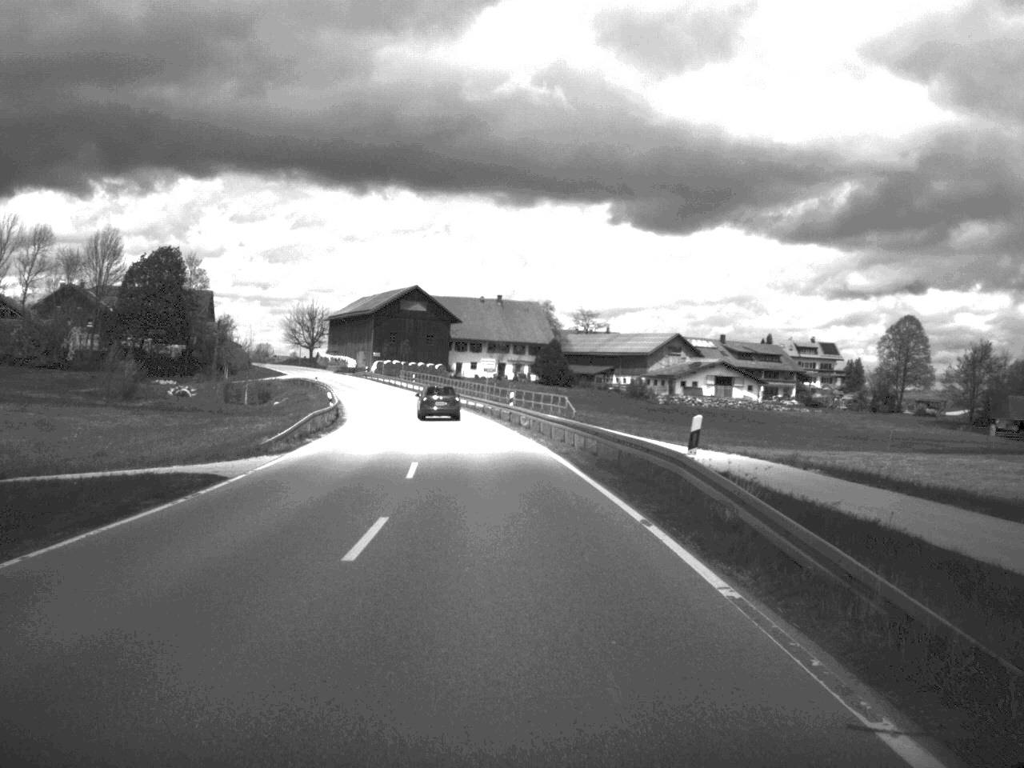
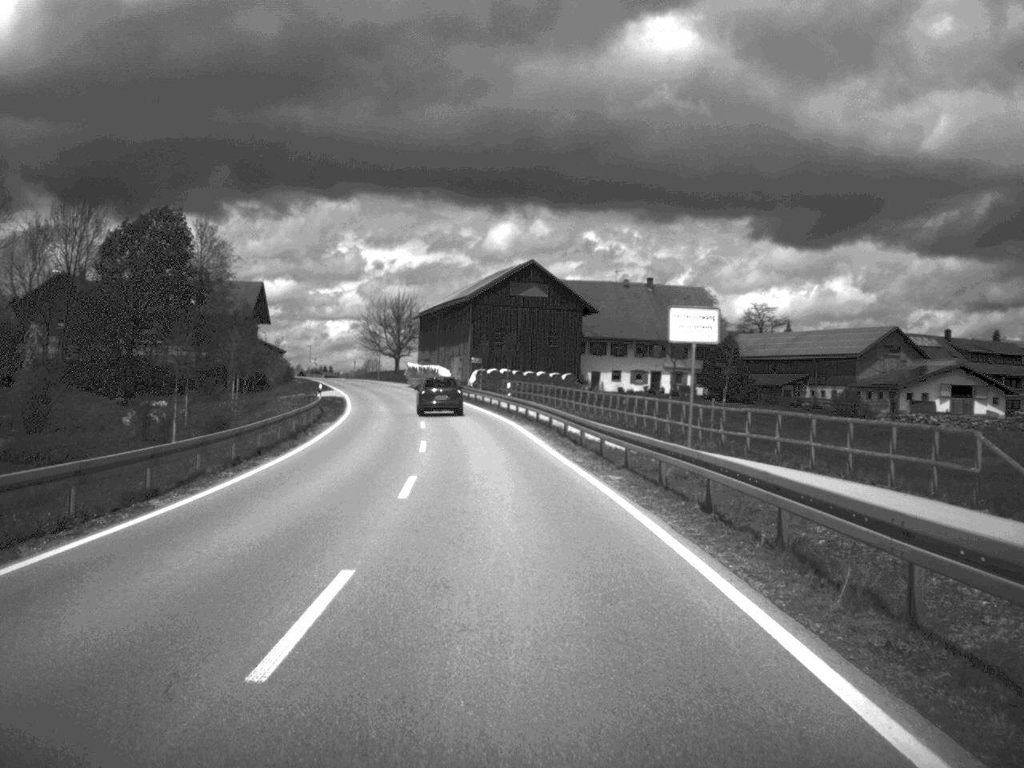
(-2.8, +52.2) m; -6°
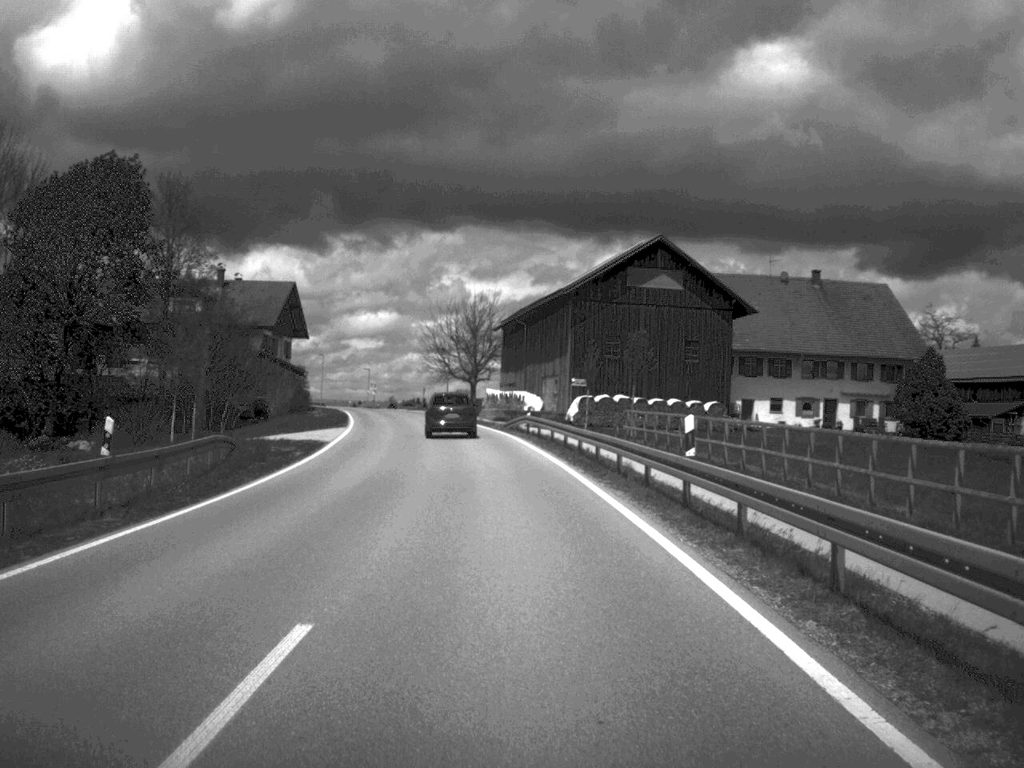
(-1.5, +37.7) m; -5°
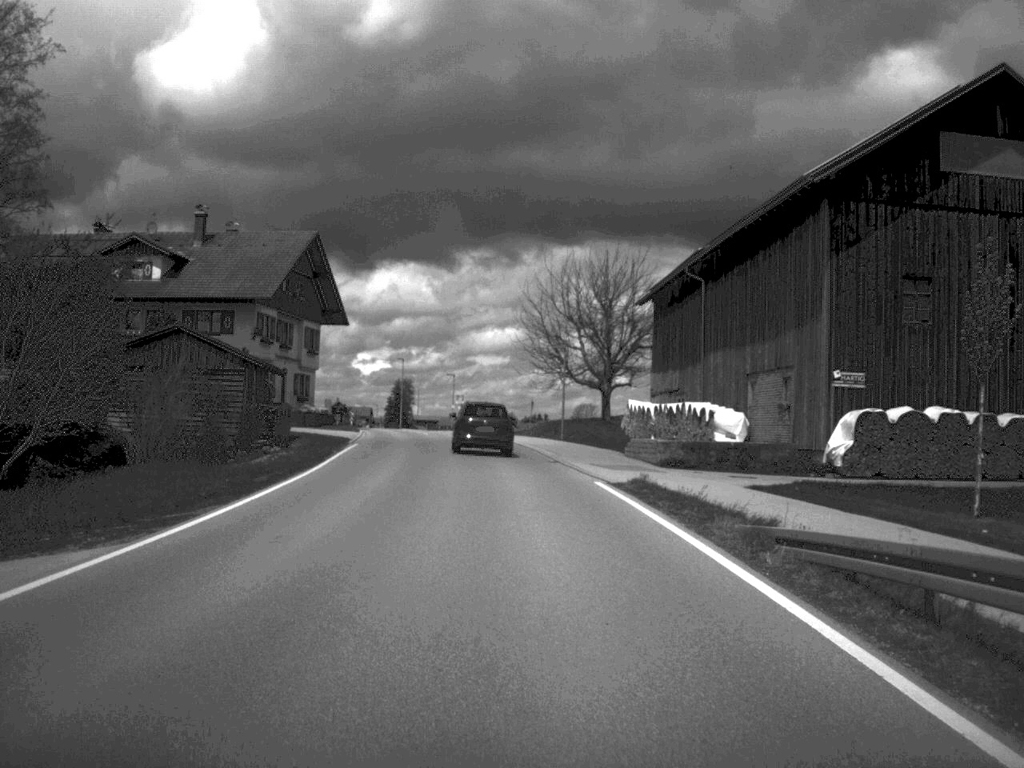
(-2.2, +44.0) m; -6°
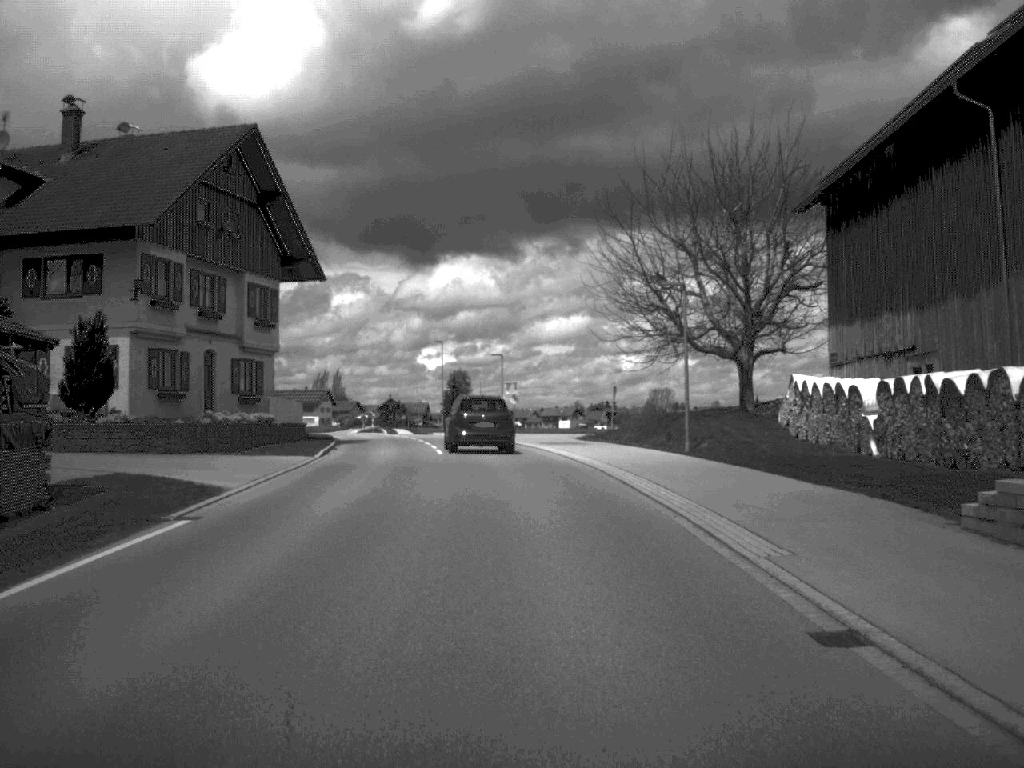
(-0.8, +28.9) m; -3°
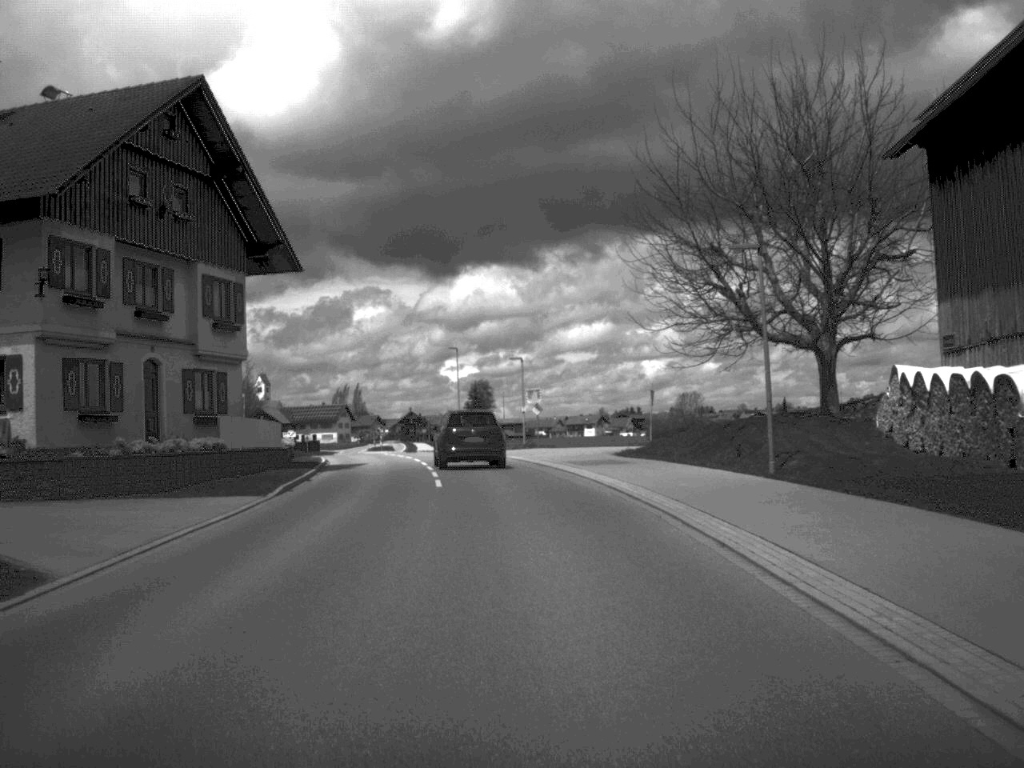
(-0.1, +9.1) m; -1°
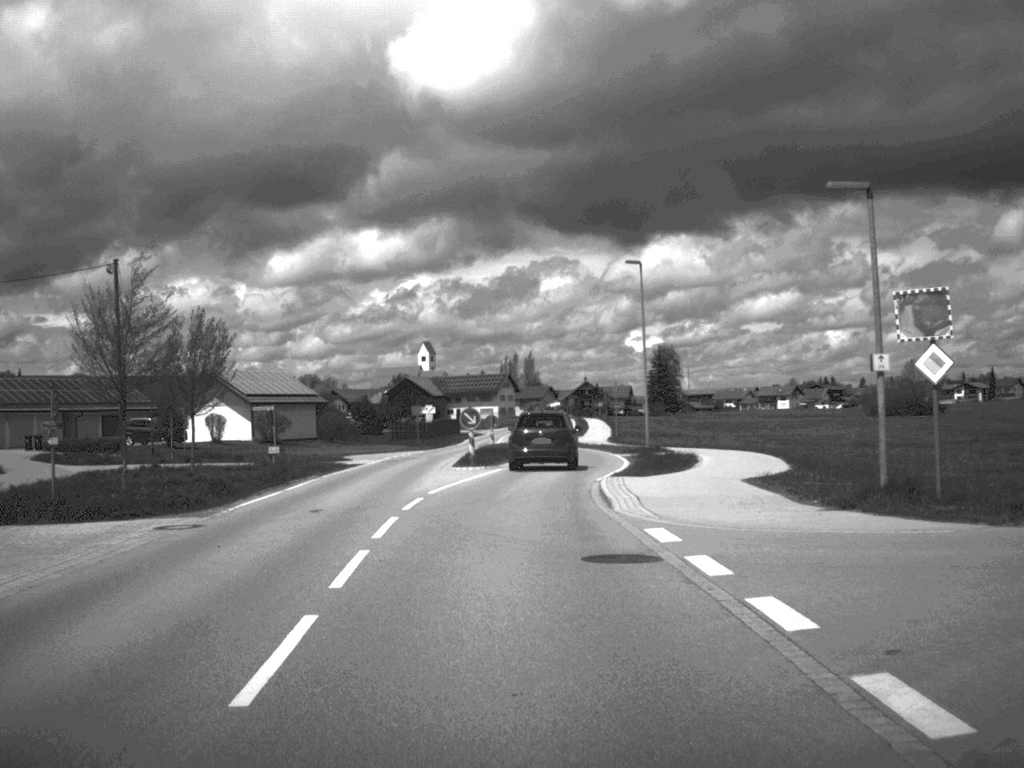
(-2.5, +45.6) m; -8°
